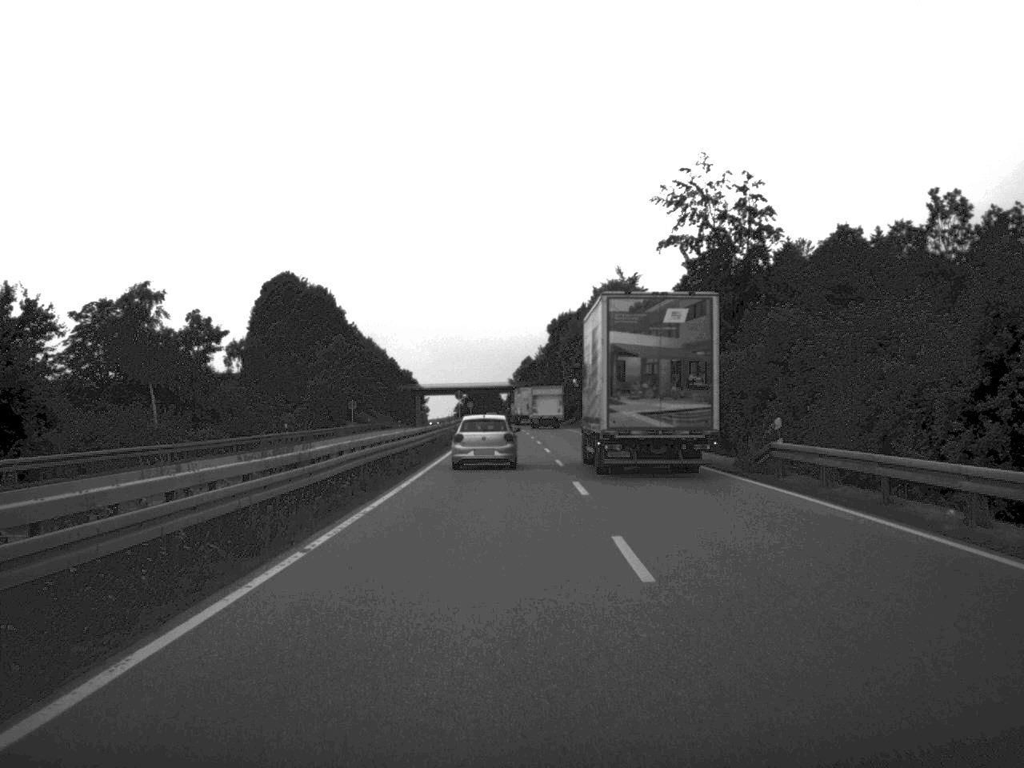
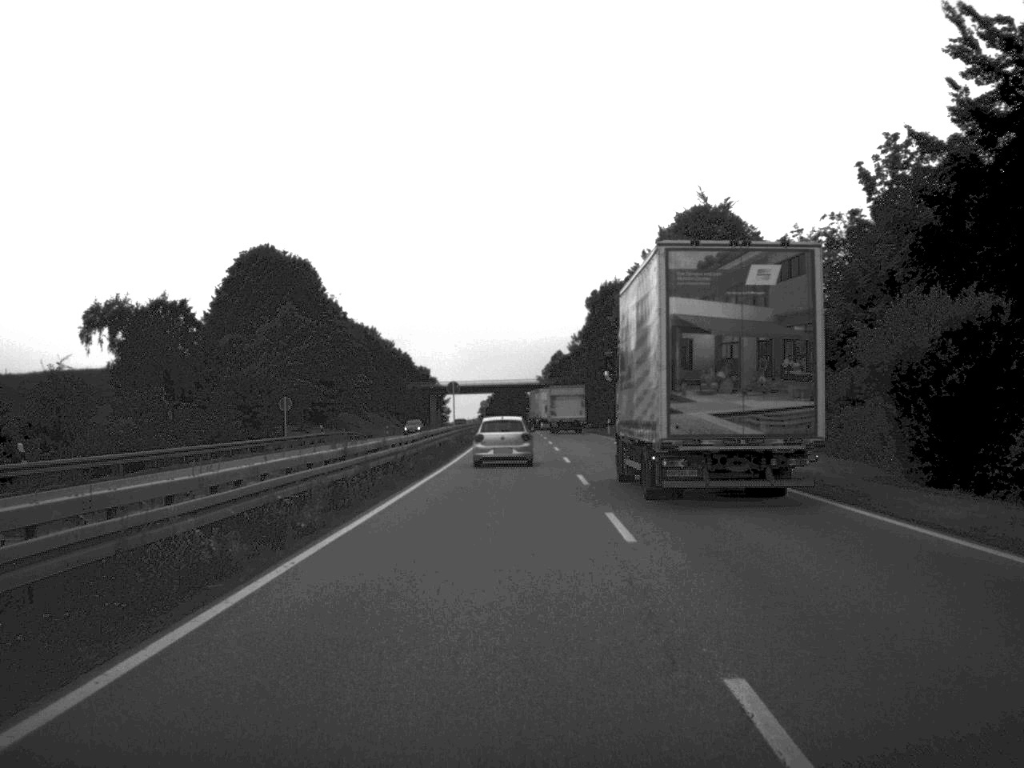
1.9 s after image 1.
(-0.3, +43.7) m; -1°
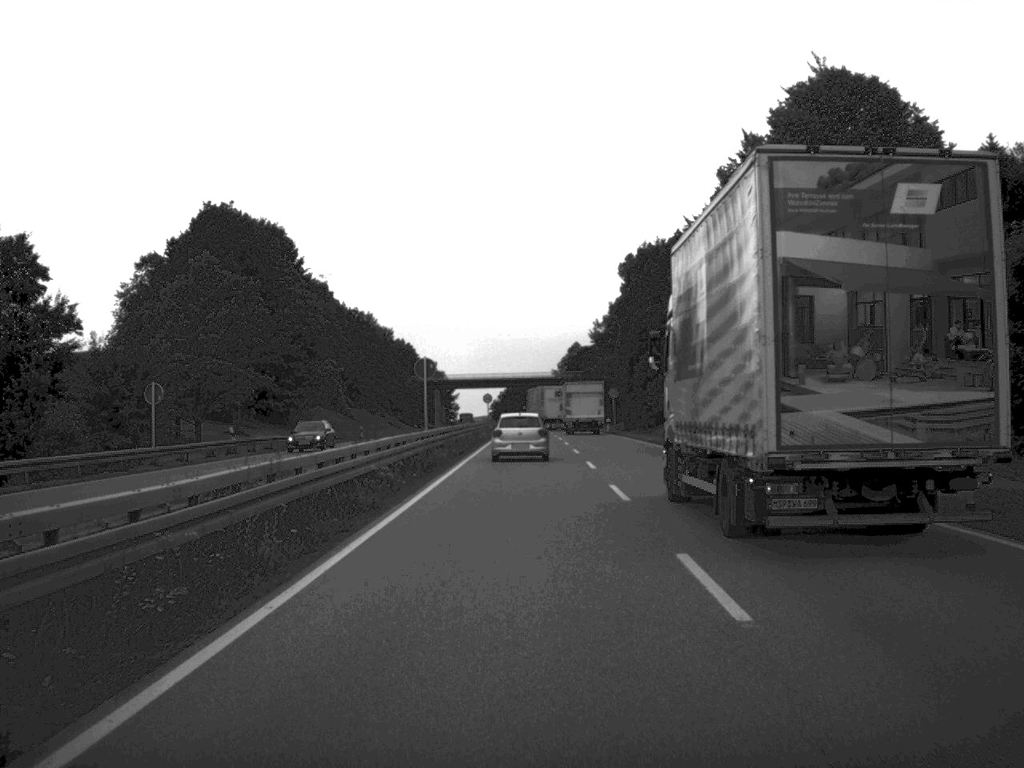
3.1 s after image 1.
(-0.2, +29.3) m; -1°
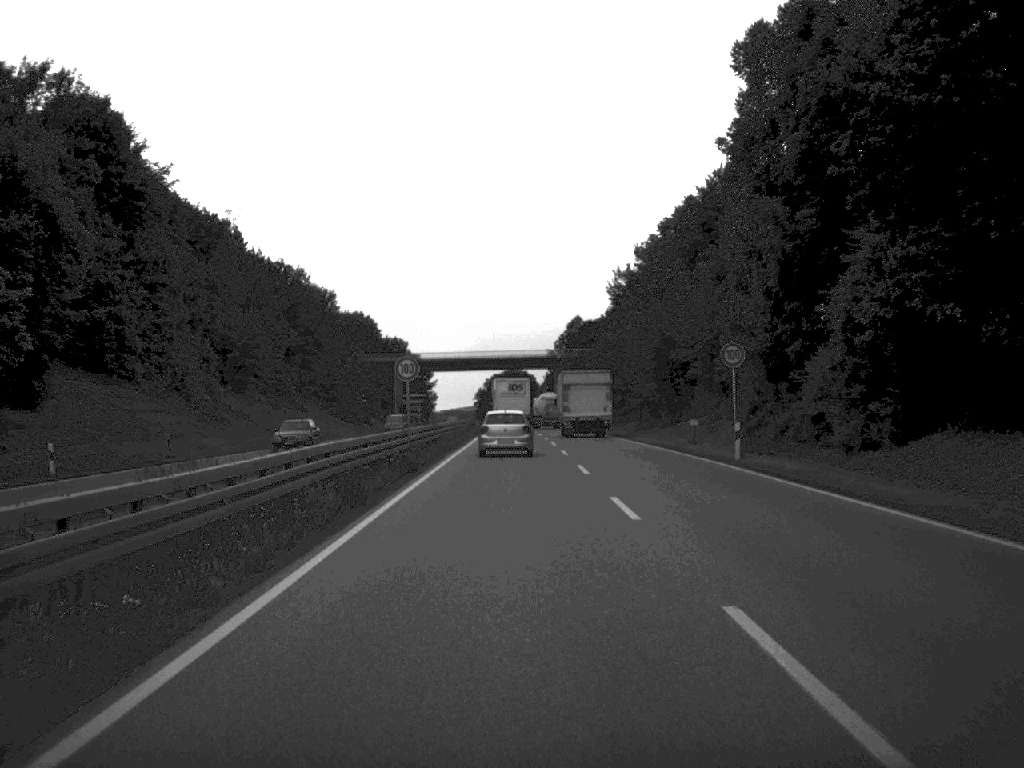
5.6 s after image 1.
(+0.2, +62.9) m; 0°
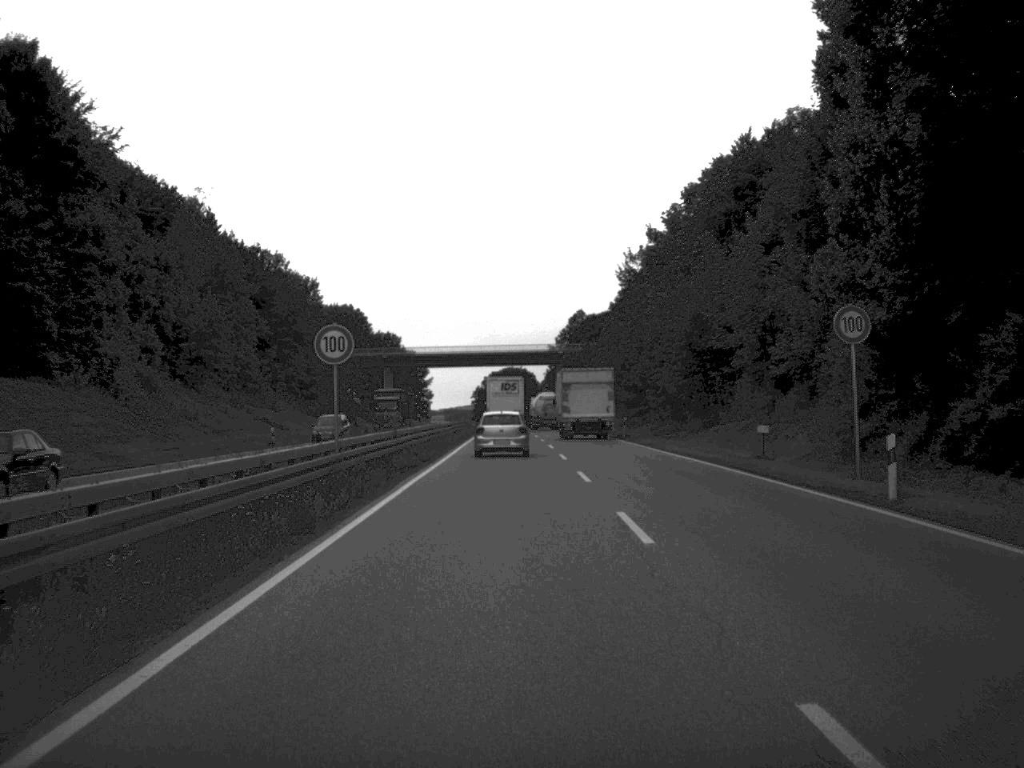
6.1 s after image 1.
(0.0, +14.8) m; 0°
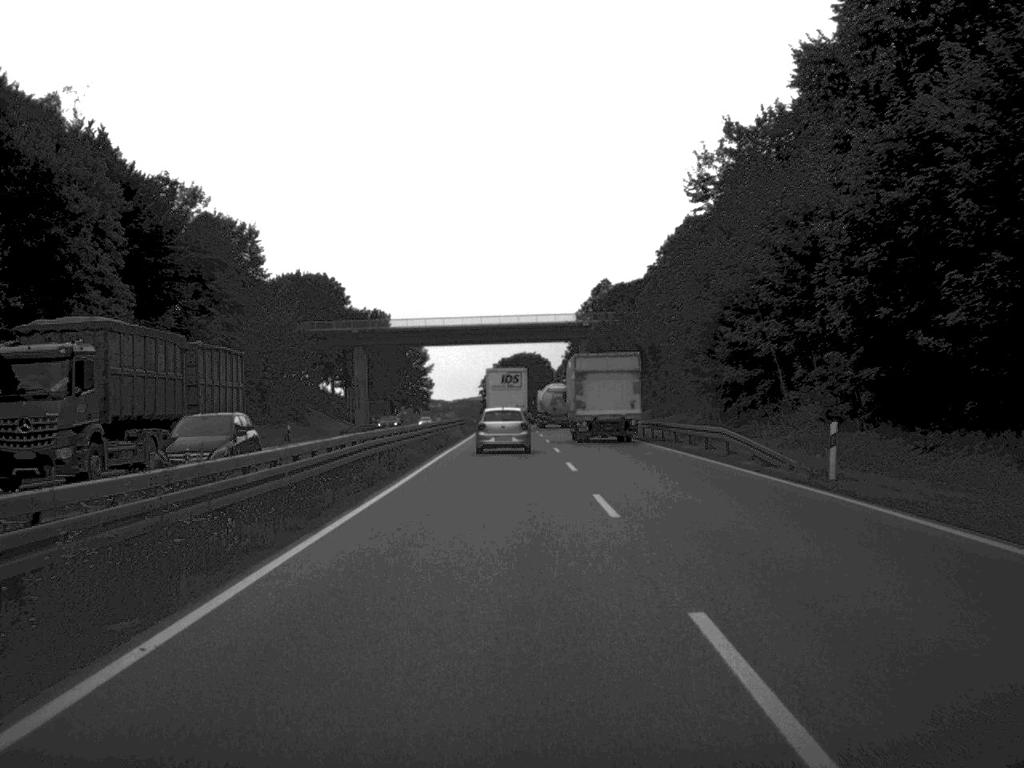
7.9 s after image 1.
(-0.2, +44.3) m; -1°
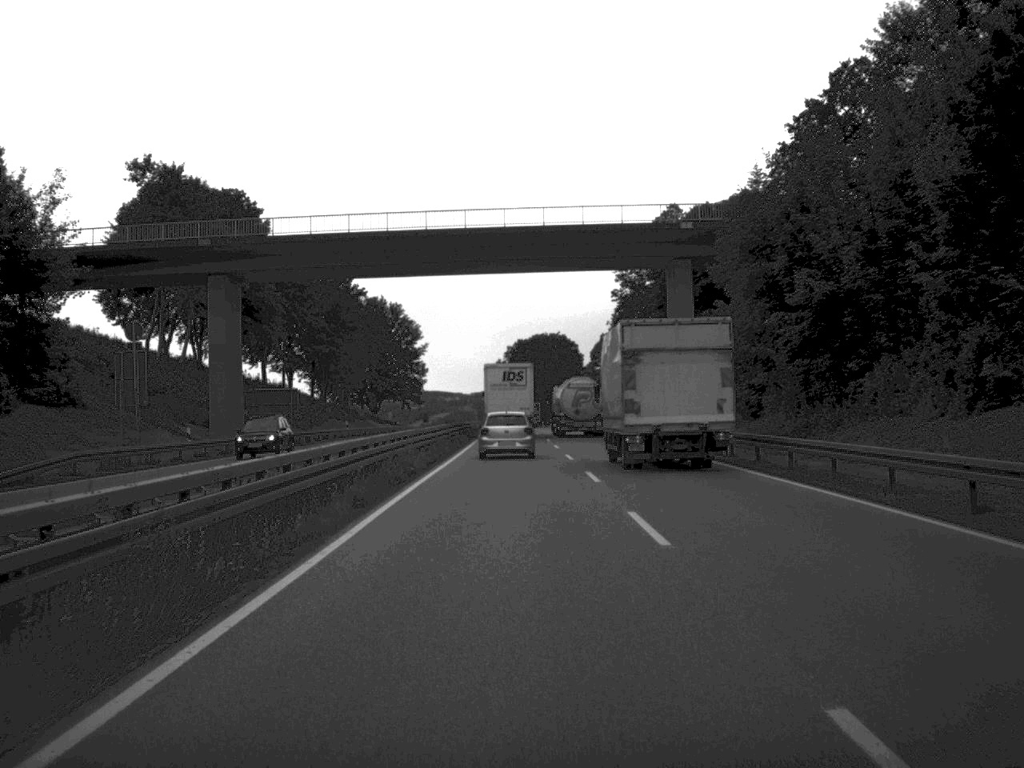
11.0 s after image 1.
(-0.9, +73.7) m; -1°
